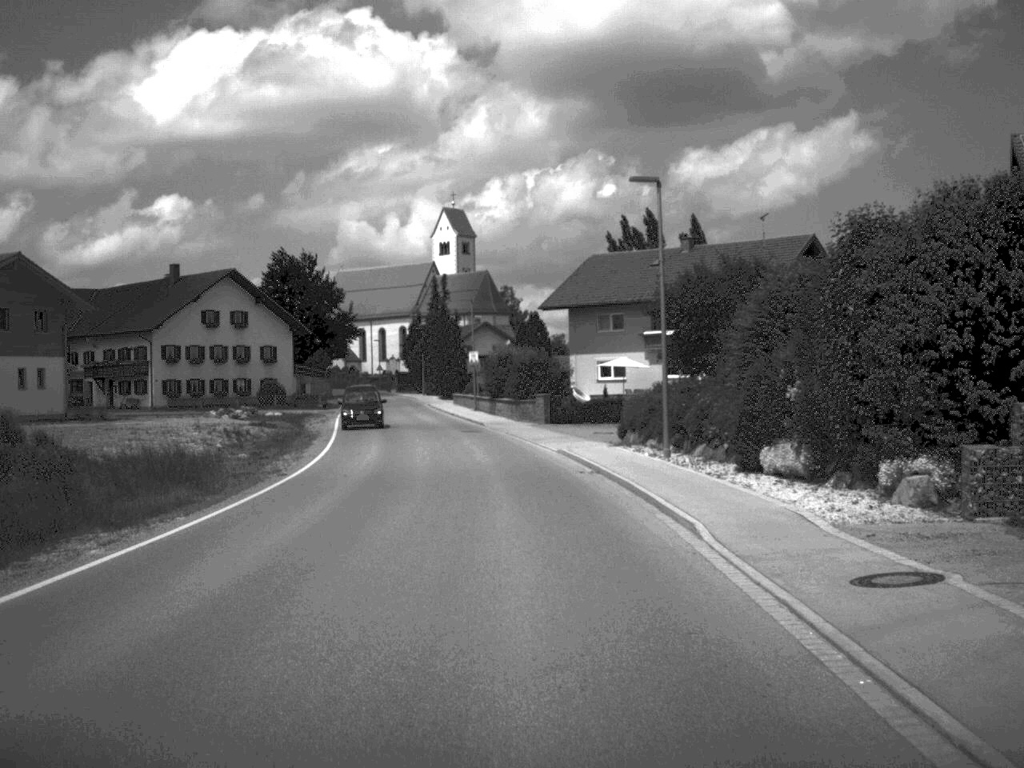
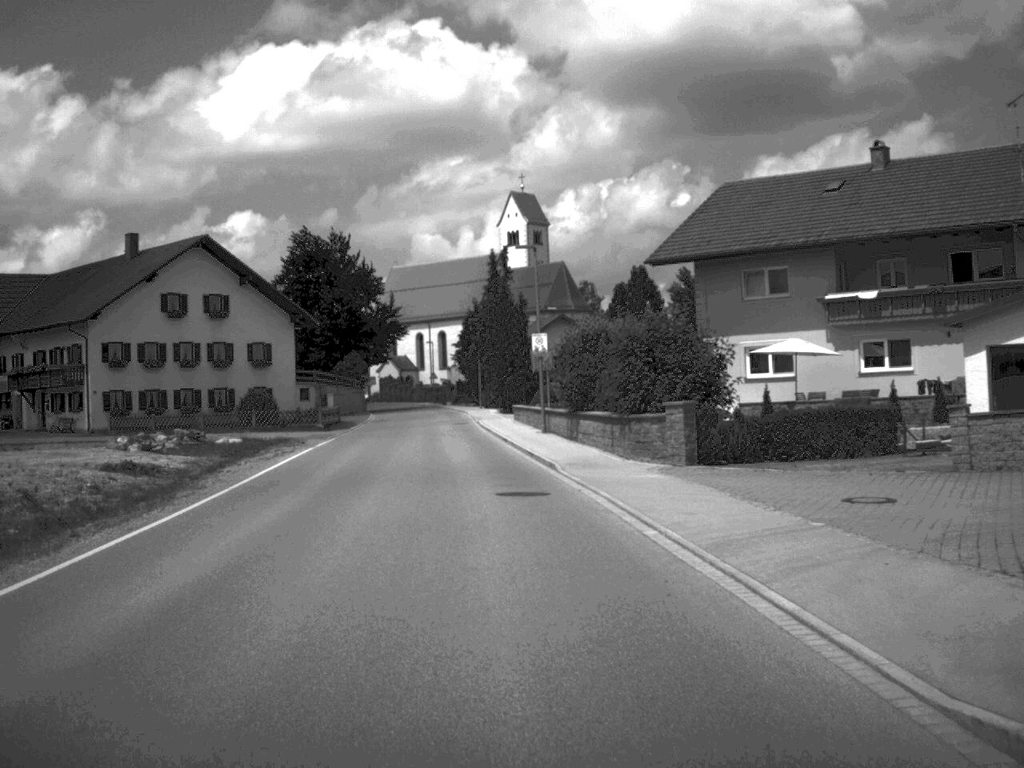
(-0.8, +28.2) m; -4°
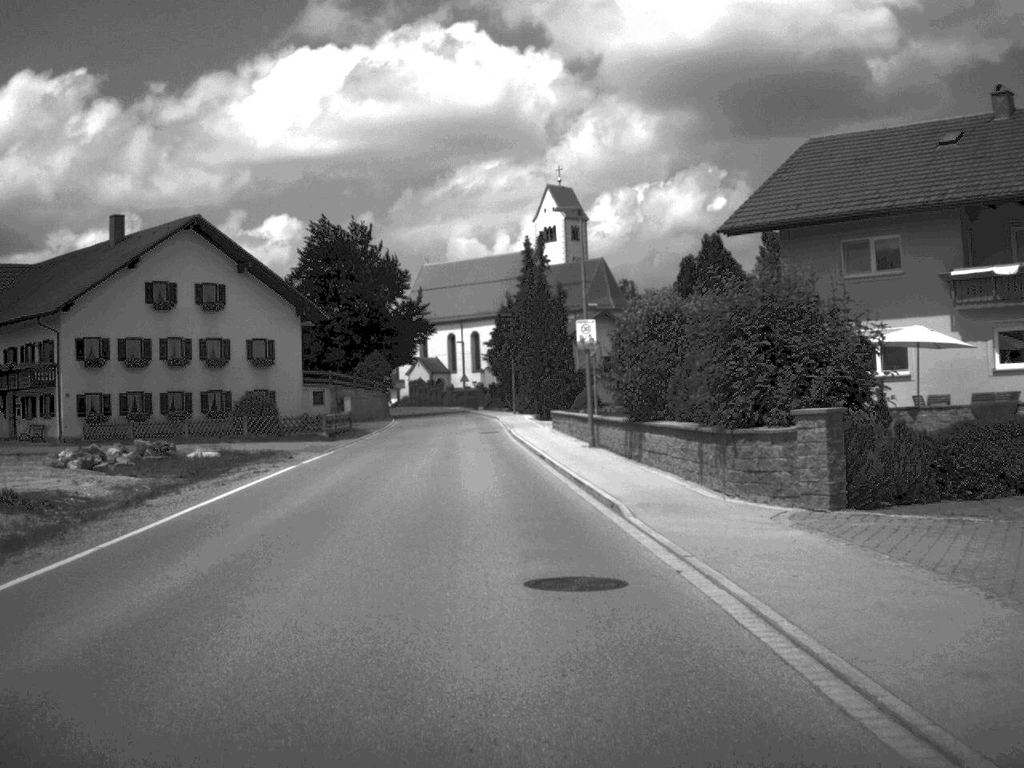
(-0.1, +9.2) m; -2°
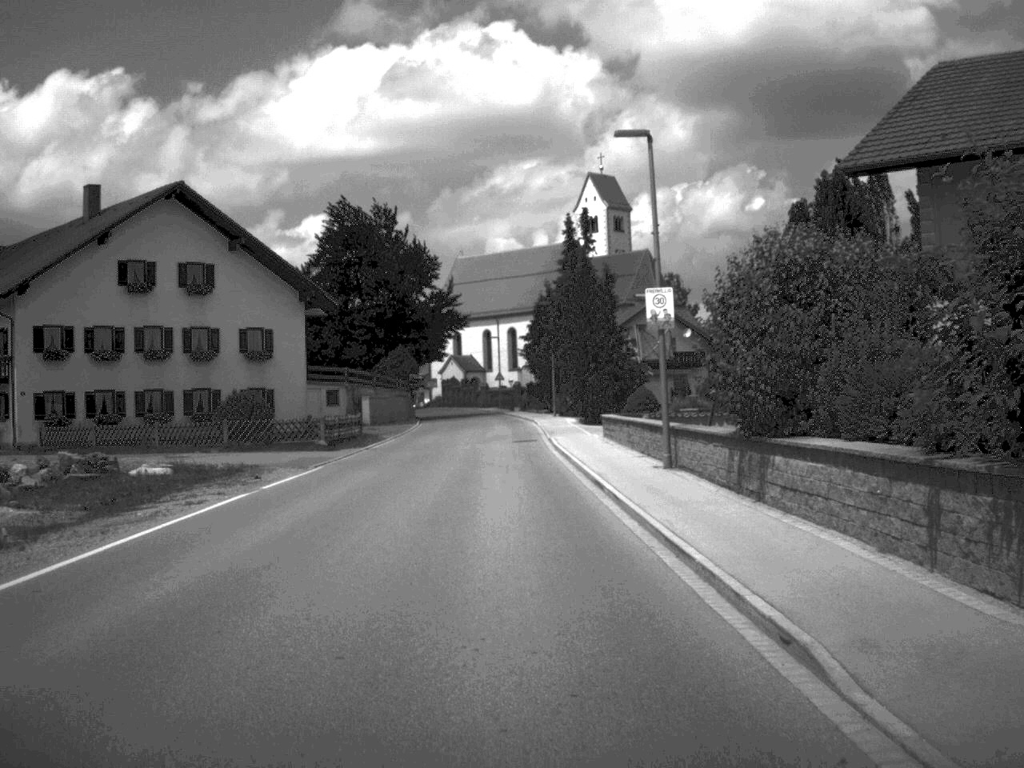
(-0.1, +9.6) m; -2°
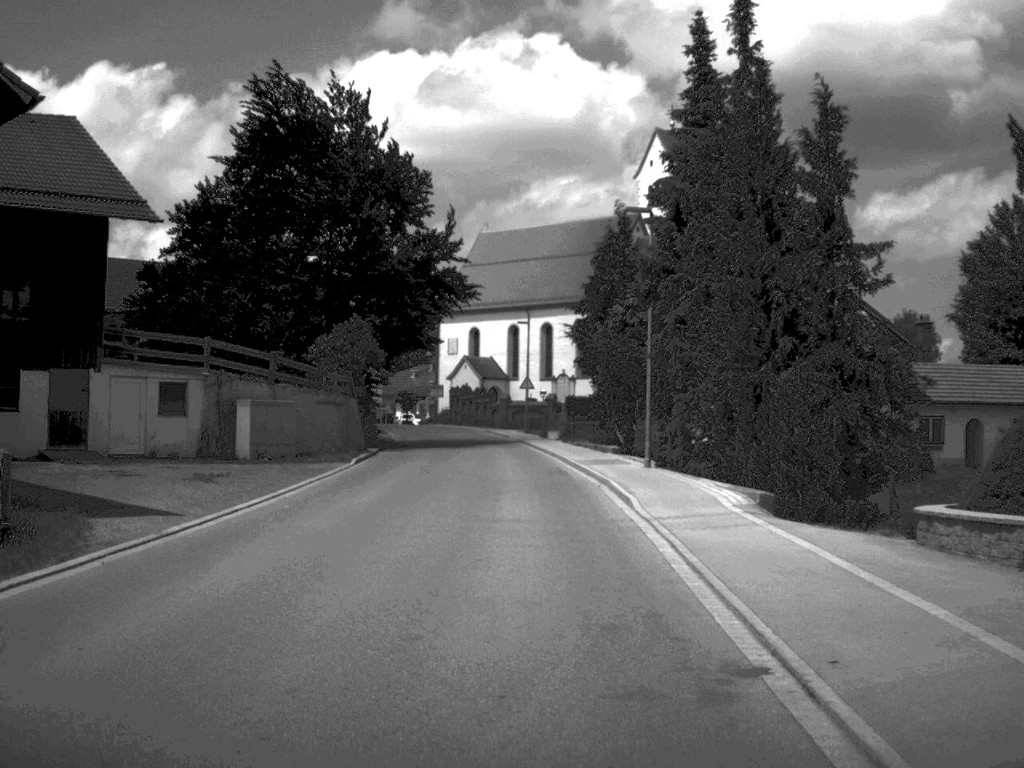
(-0.7, +38.3) m; -1°
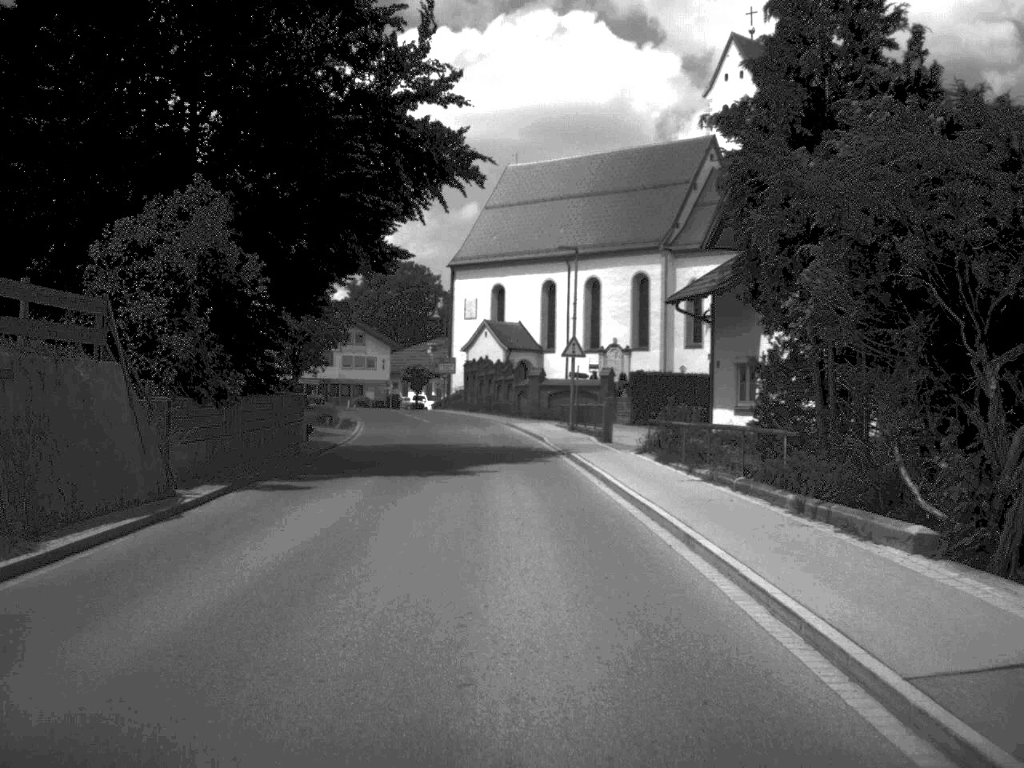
(-0.4, +28.1) m; -2°
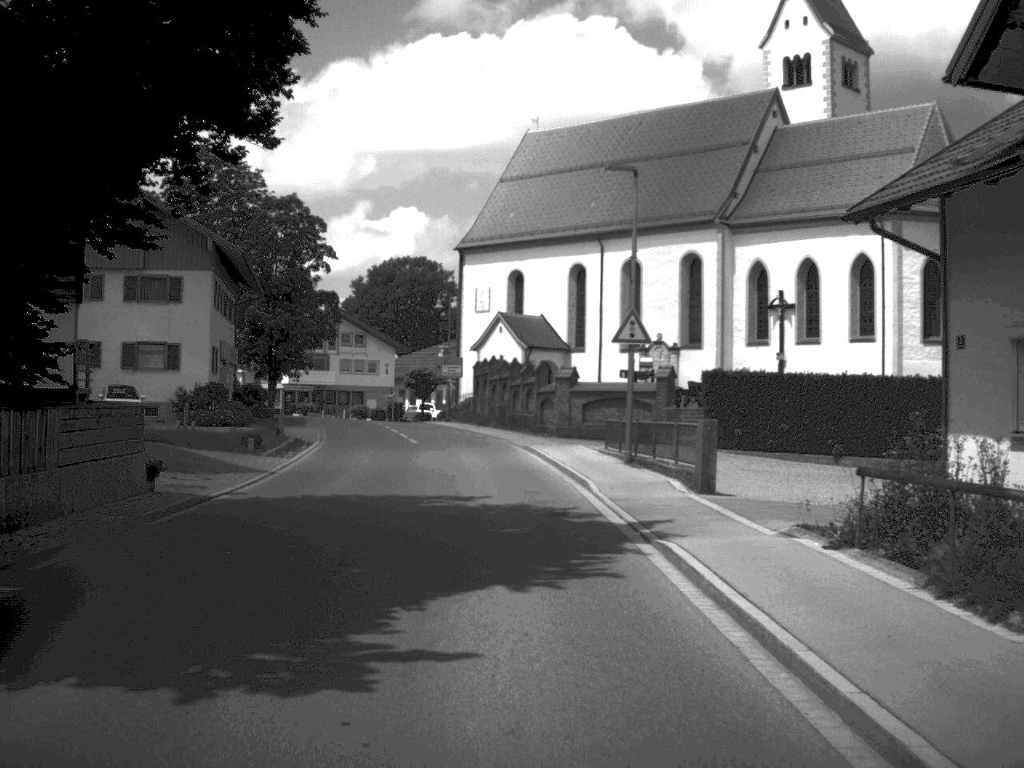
(-0.1, +16.5) m; -1°
